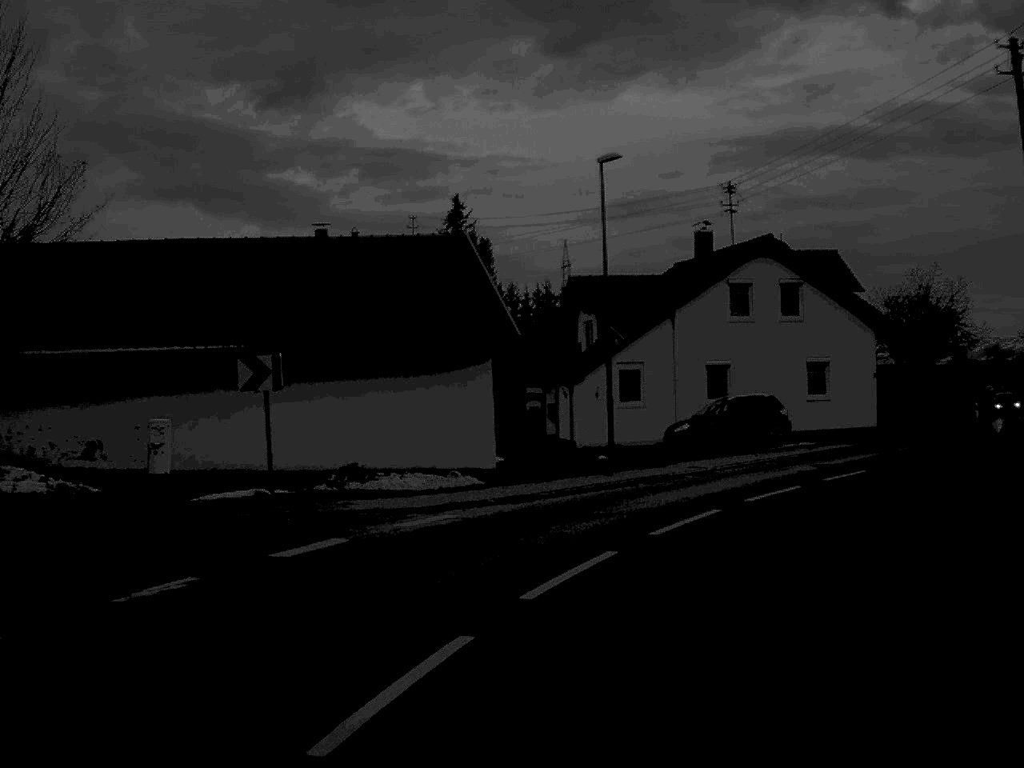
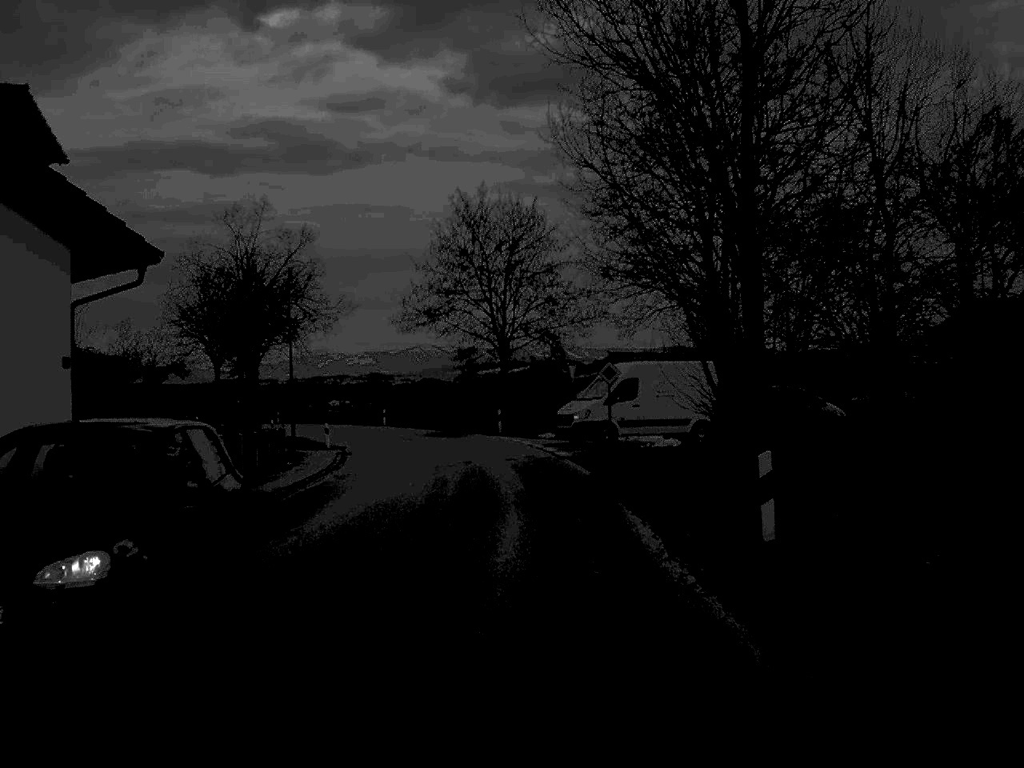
(+8.9, +27.2) m; +29°
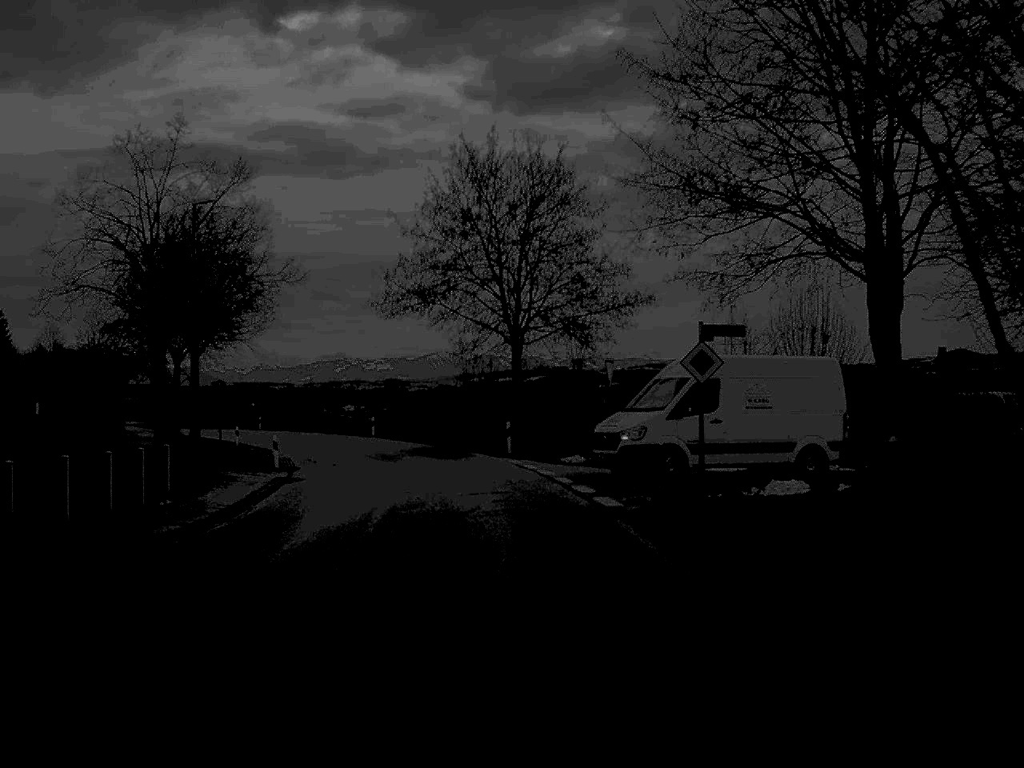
(0.0, +13.7) m; -1°
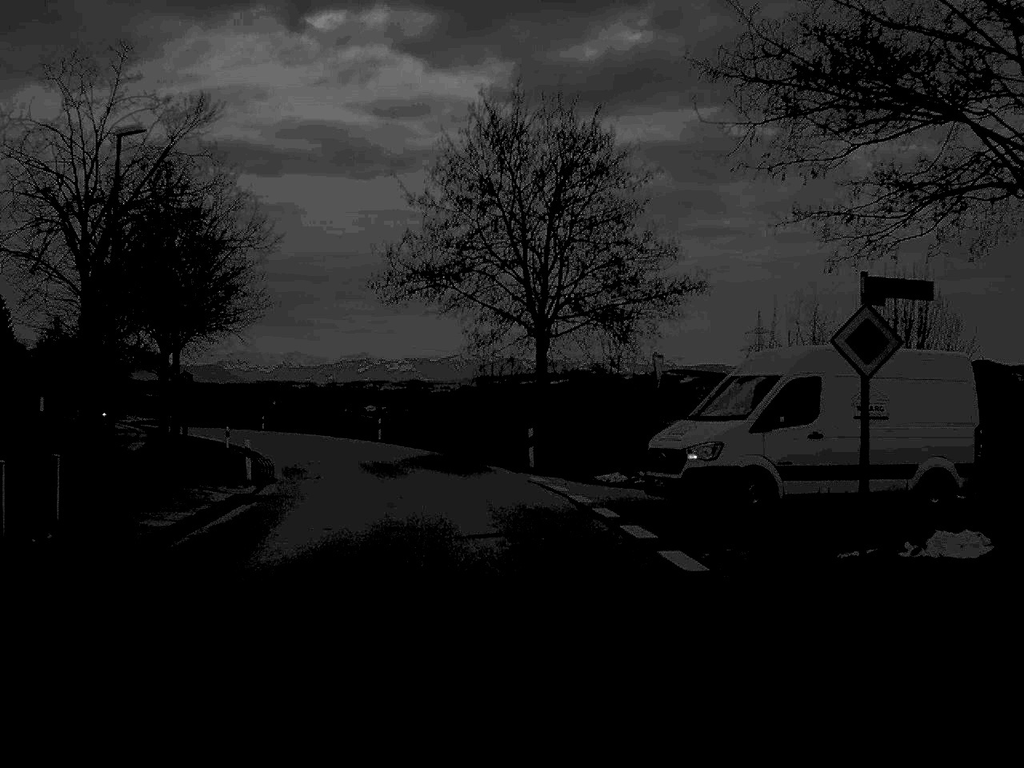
(-0.1, +7.0) m; -1°
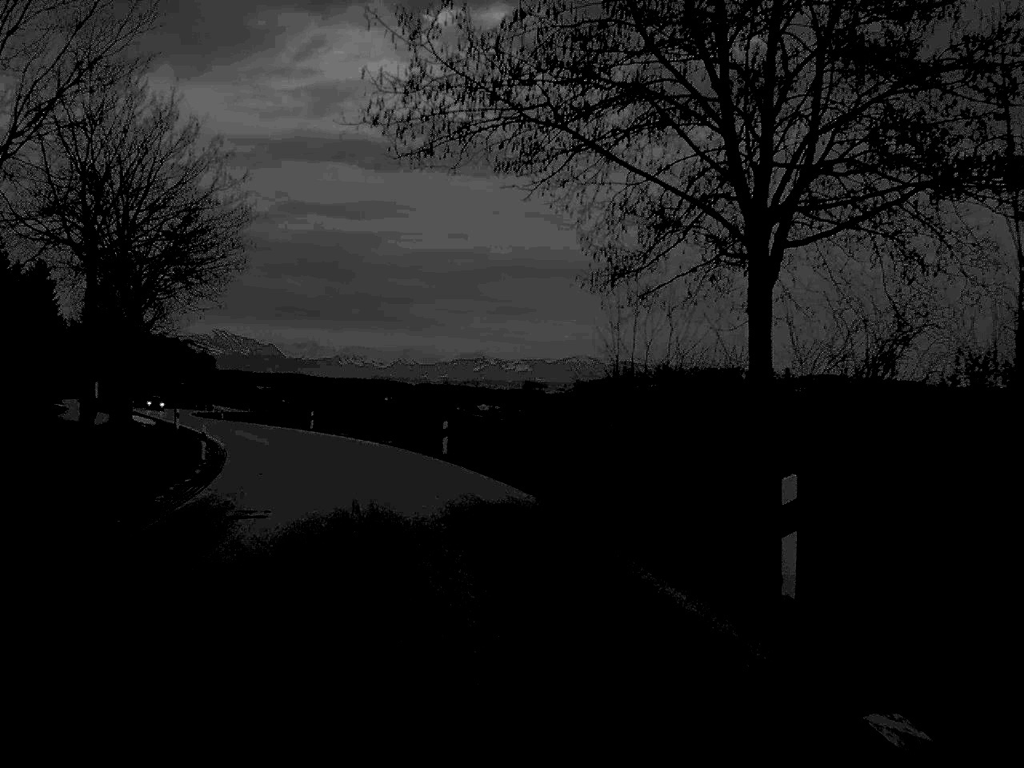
(-0.9, +22.1) m; -5°
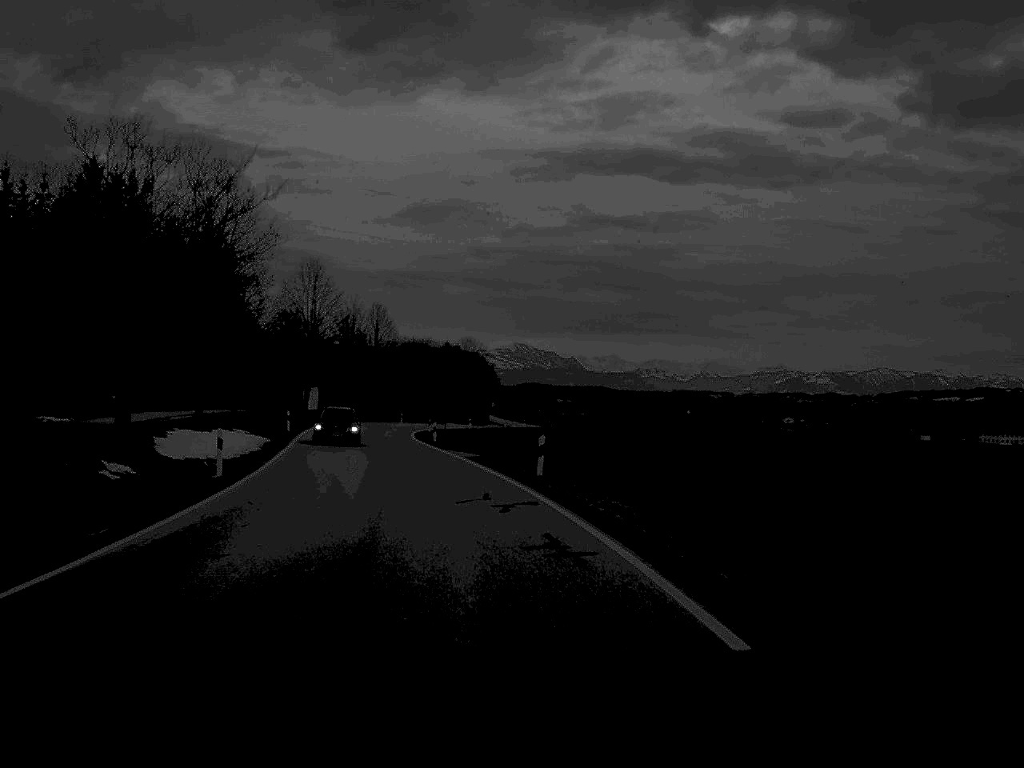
(-4.6, +39.2) m; -13°
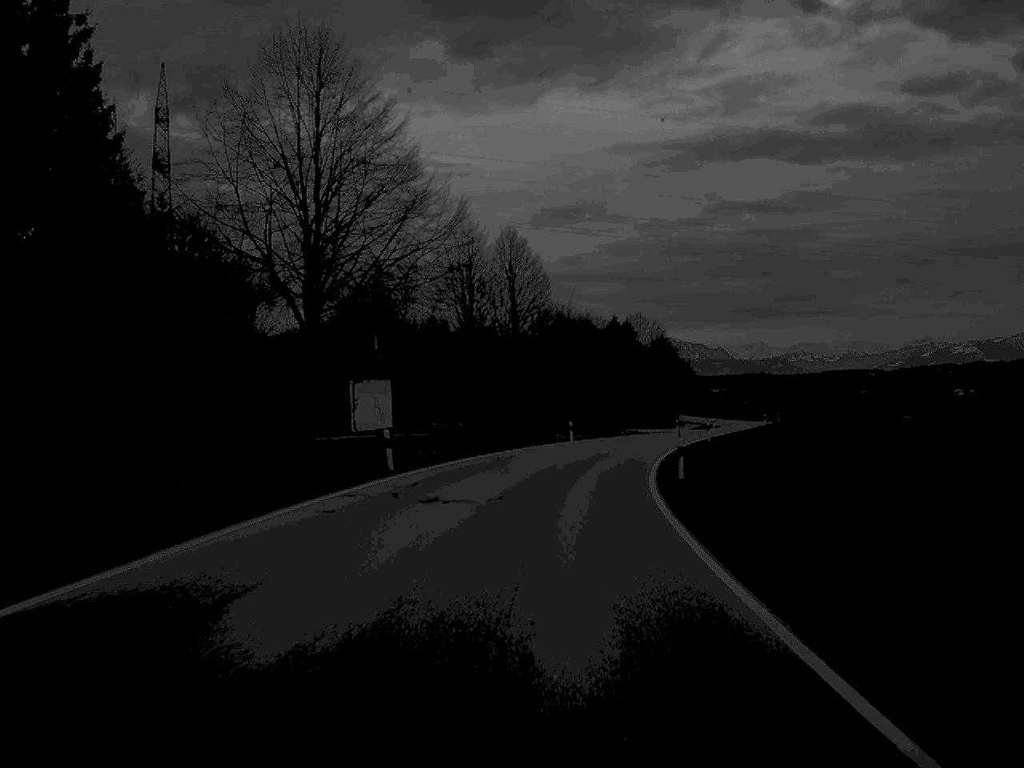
(-7.0, +66.4) m; -6°
